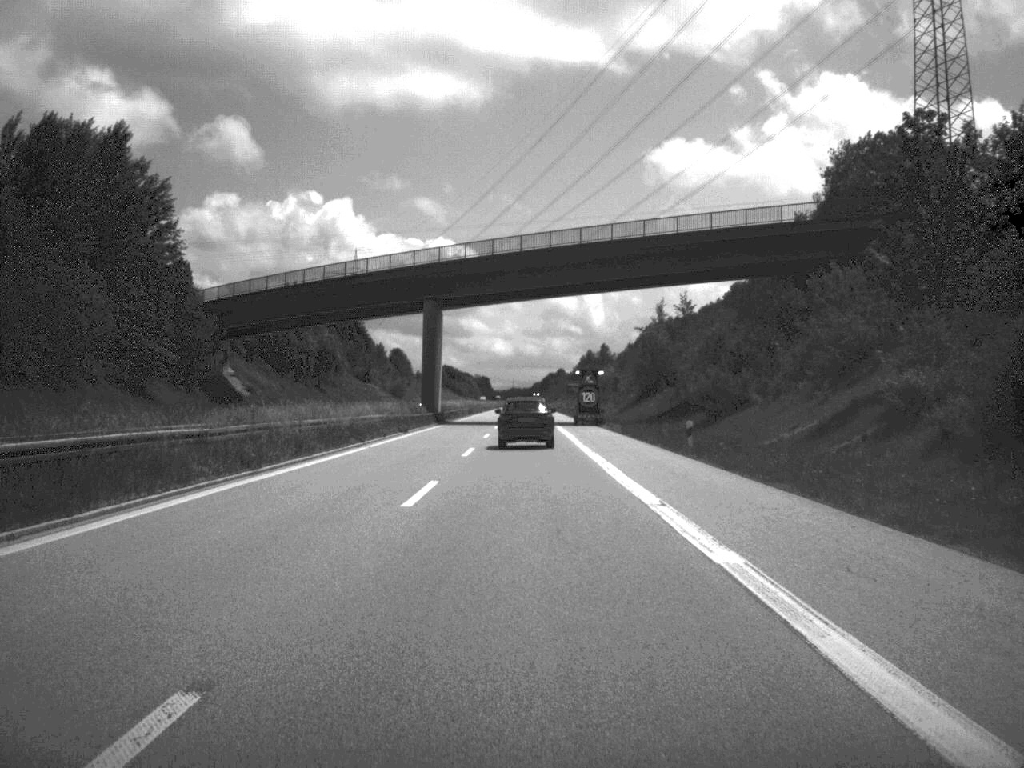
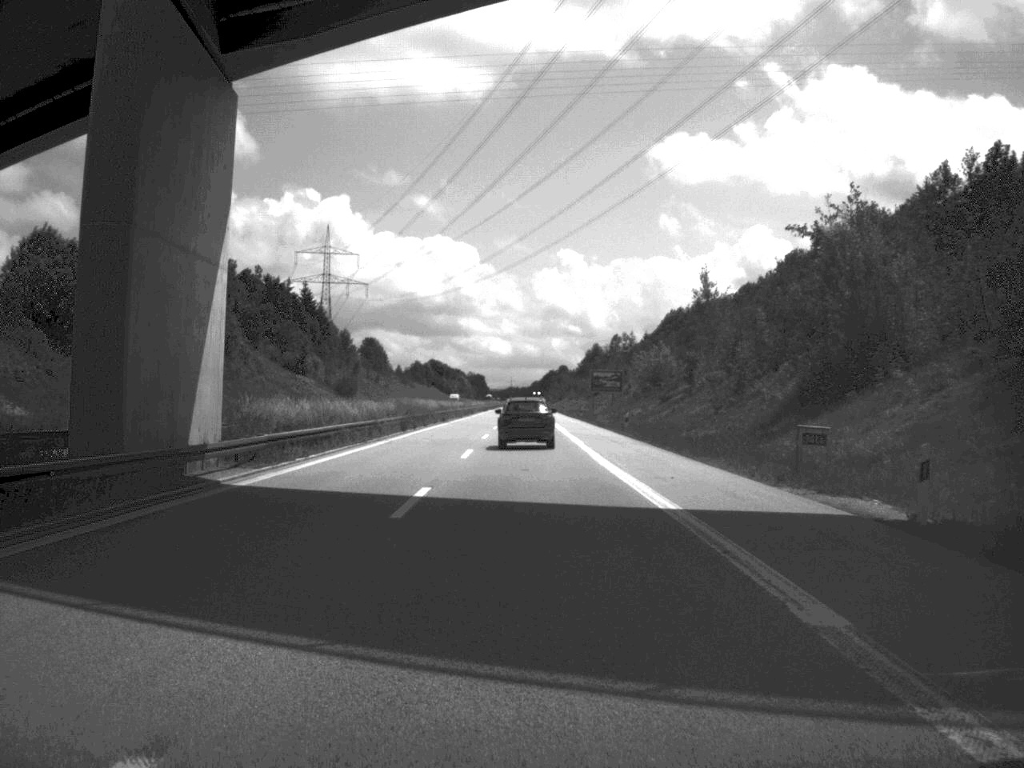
(-0.2, +72.4) m; 0°
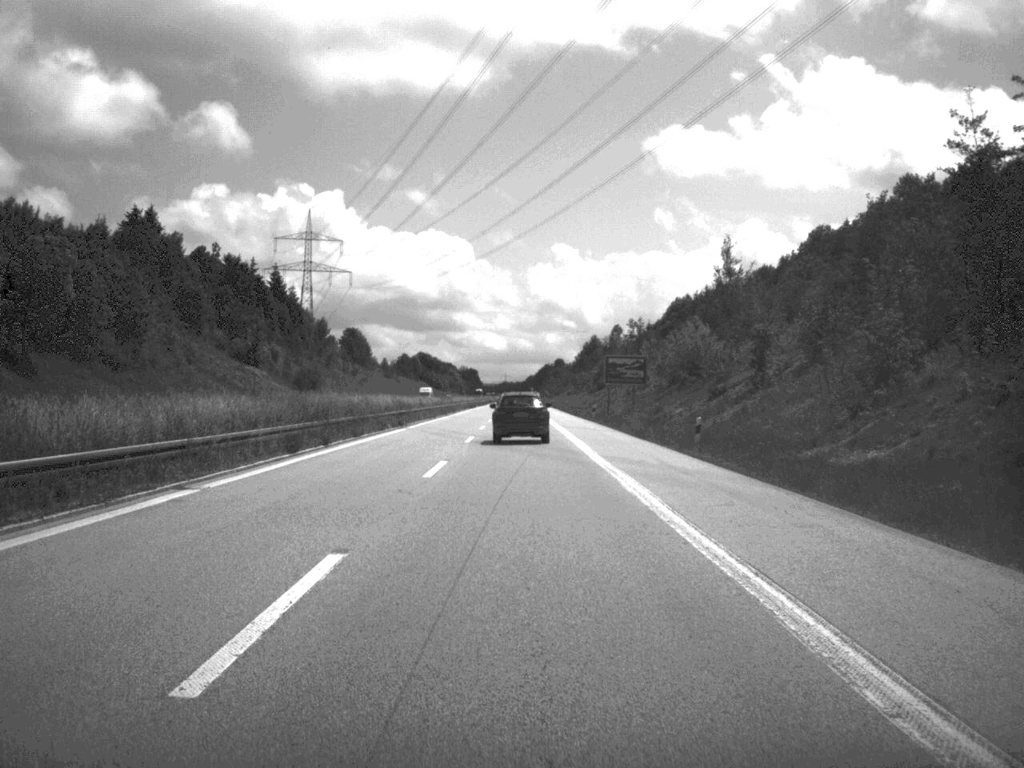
(+0.1, +28.0) m; 0°
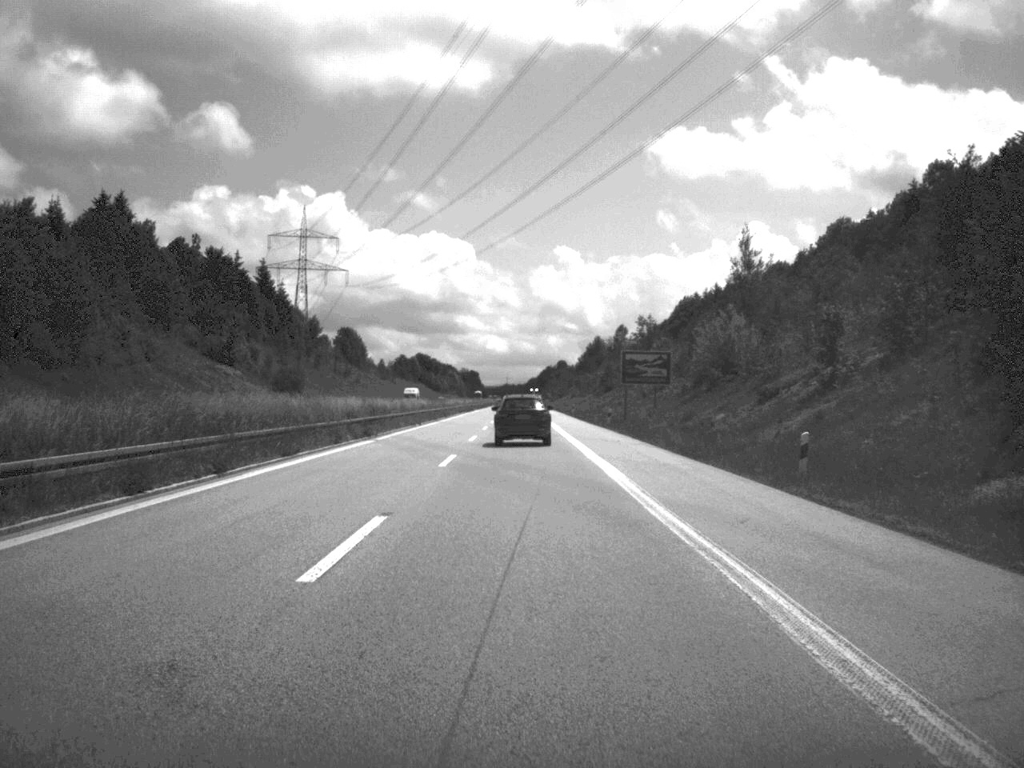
(0.0, +13.6) m; 0°
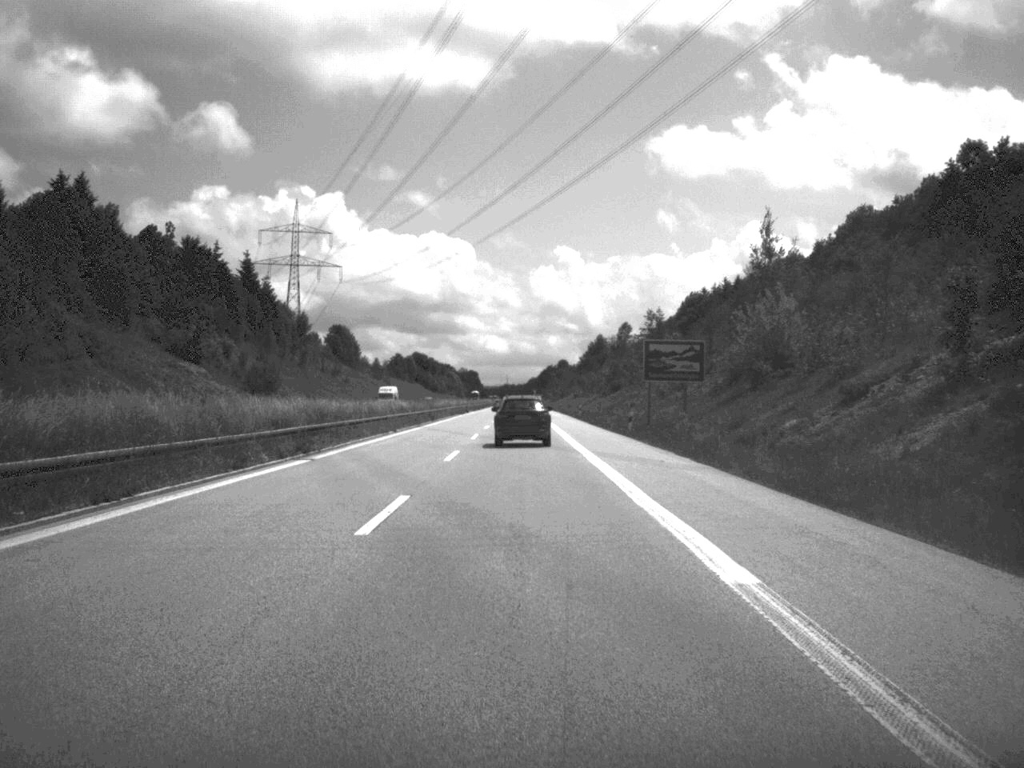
(0.0, +14.2) m; 0°
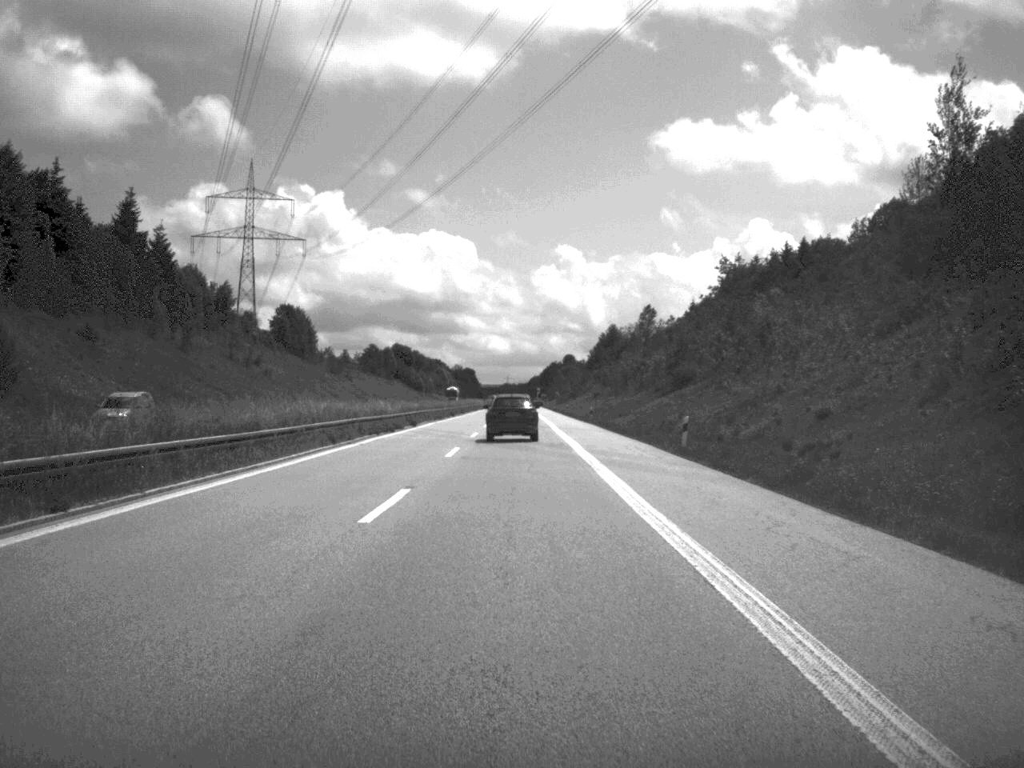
(-0.2, +68.7) m; 0°
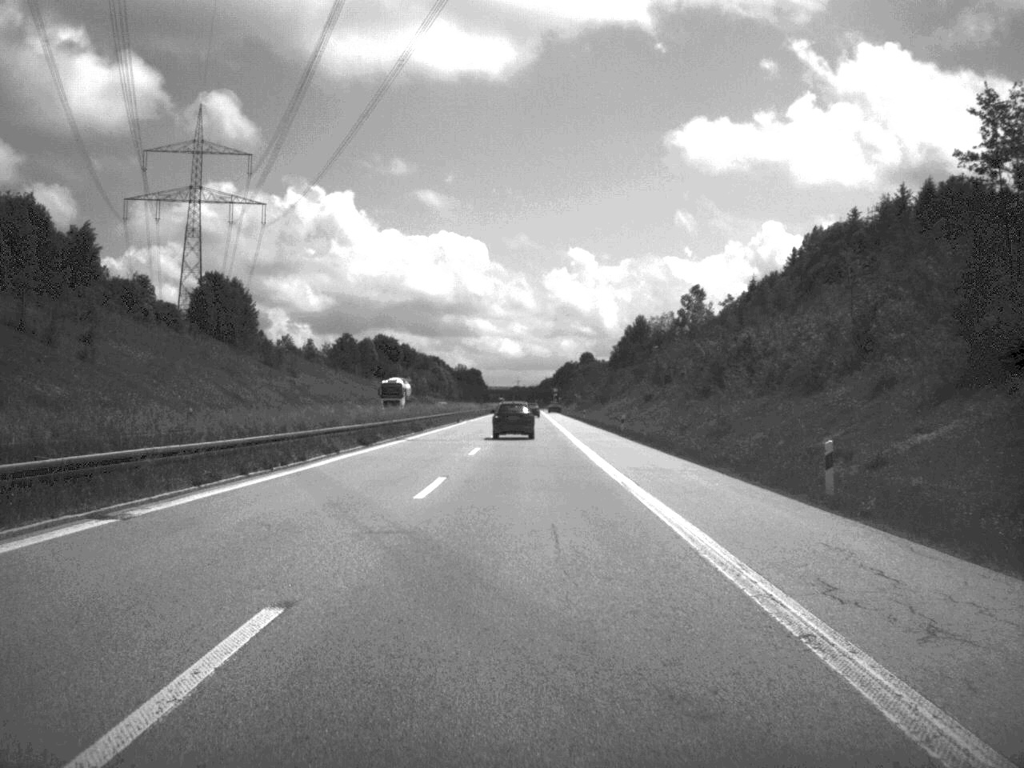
(-0.4, +65.8) m; -1°
